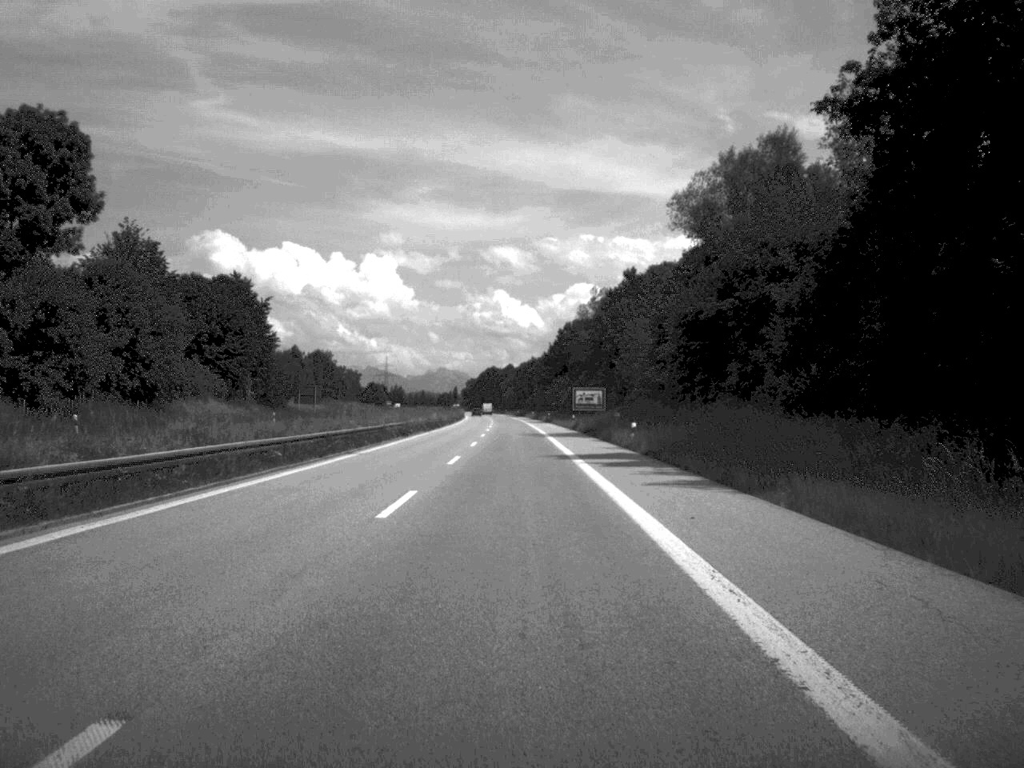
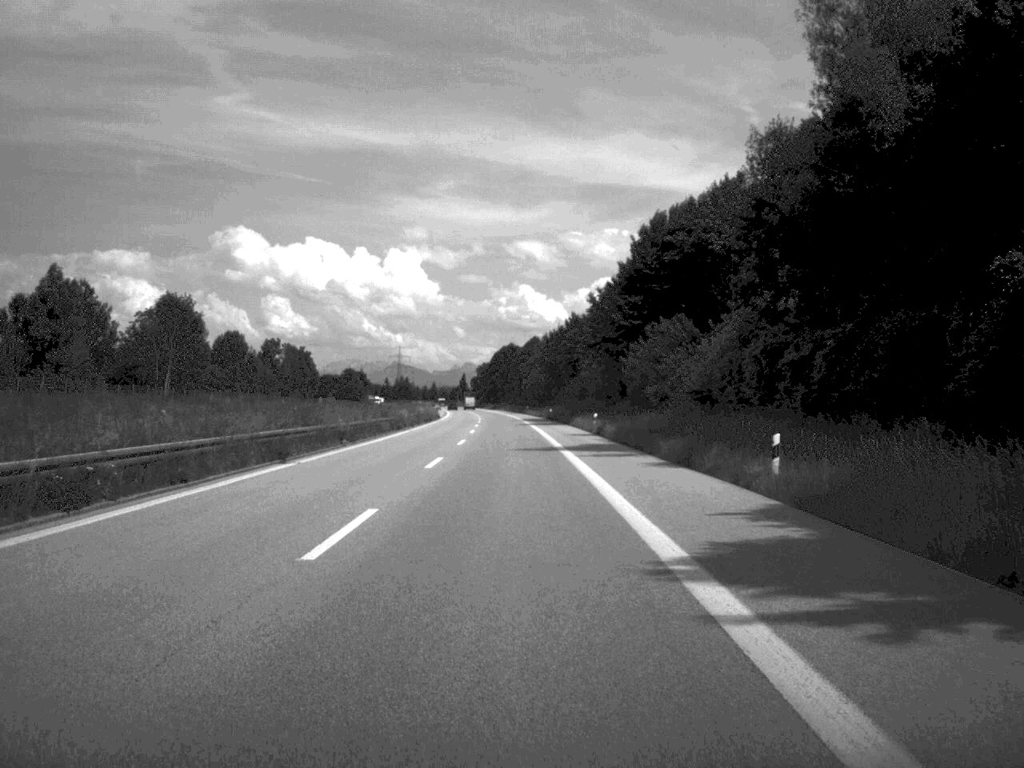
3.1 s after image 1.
(-1.3, +129.4) m; -1°
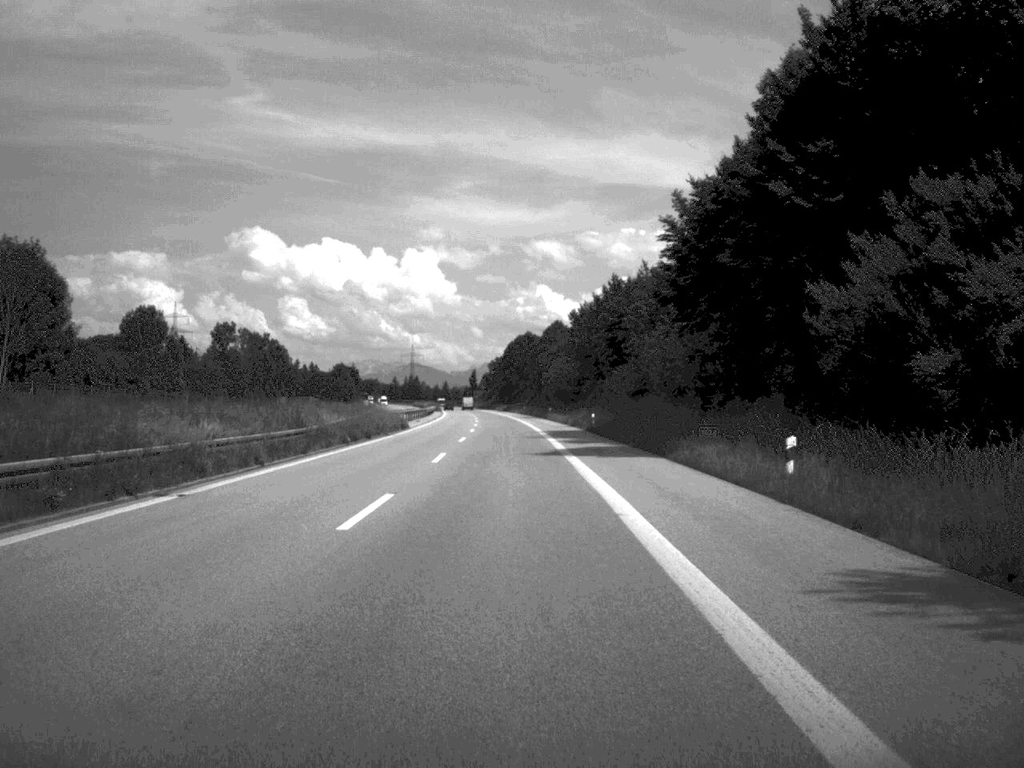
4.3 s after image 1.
(-0.4, +50.1) m; -1°
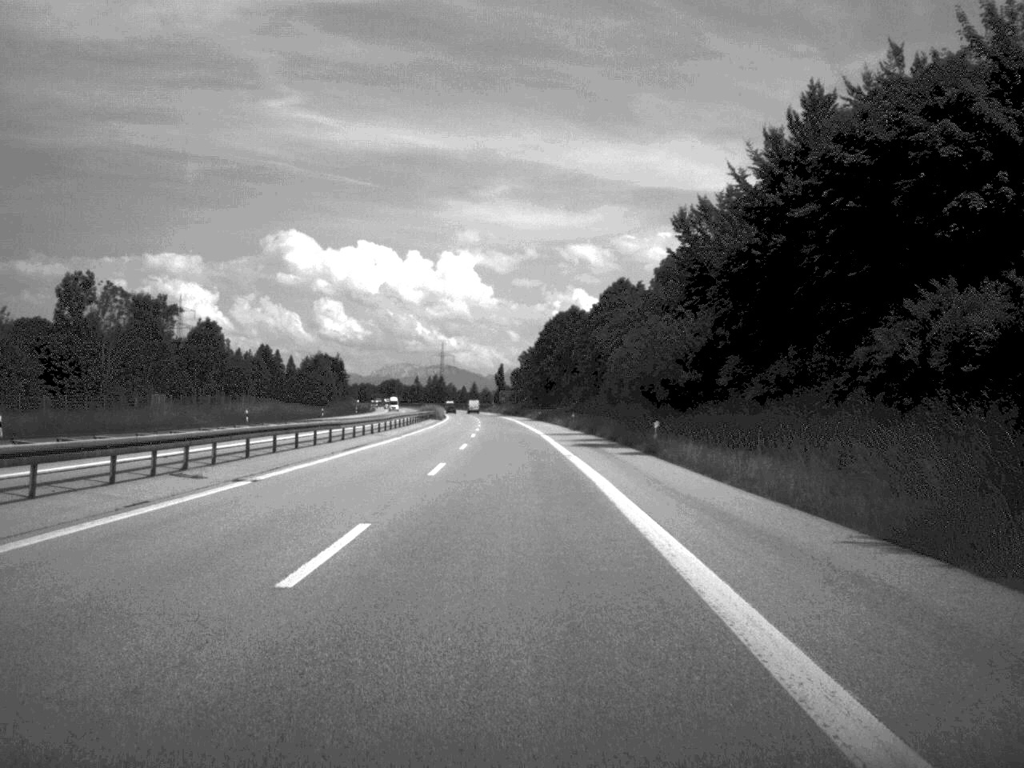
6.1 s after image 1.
(-1.1, +75.2) m; -2°
